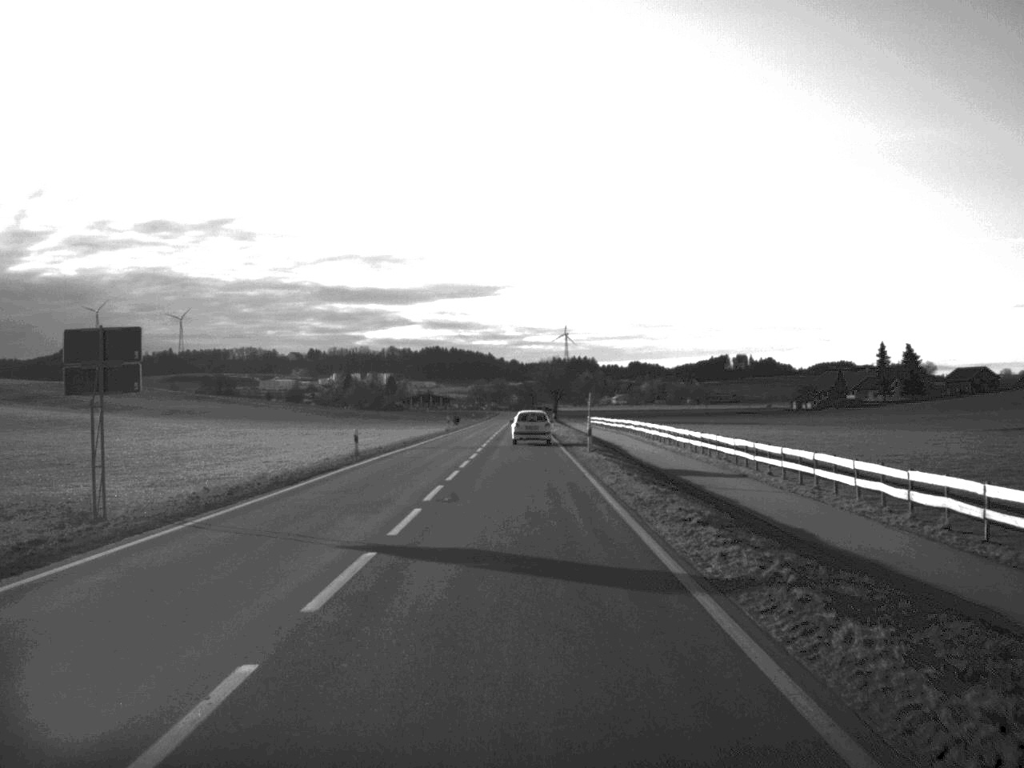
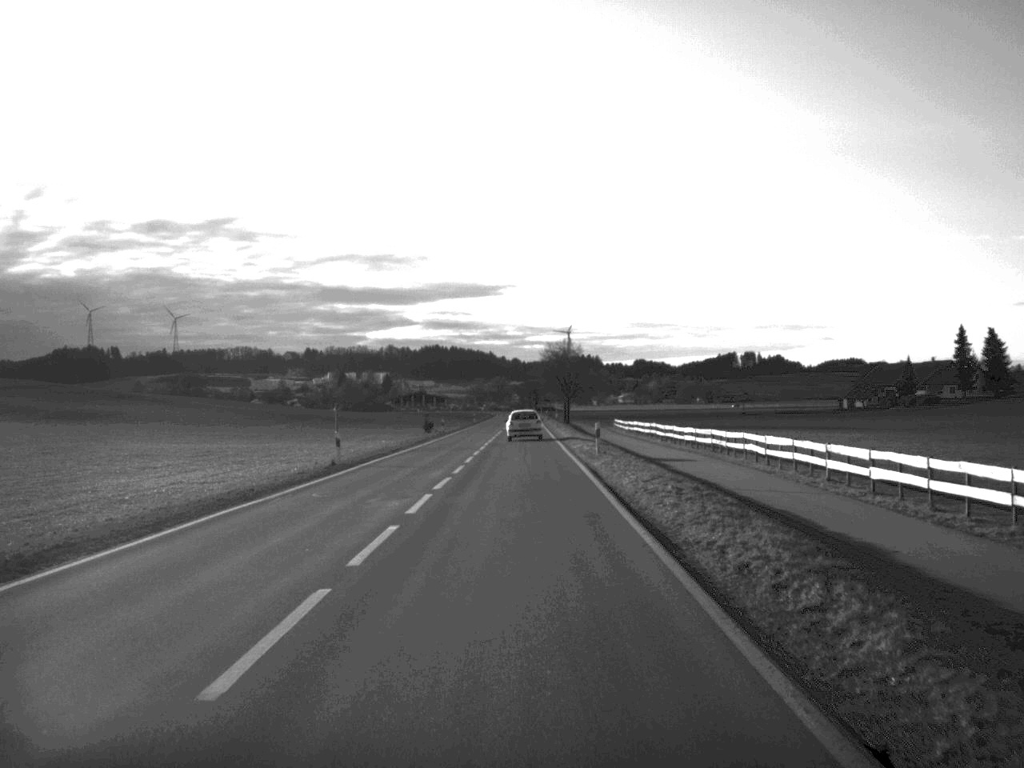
(-0.1, +56.2) m; 0°
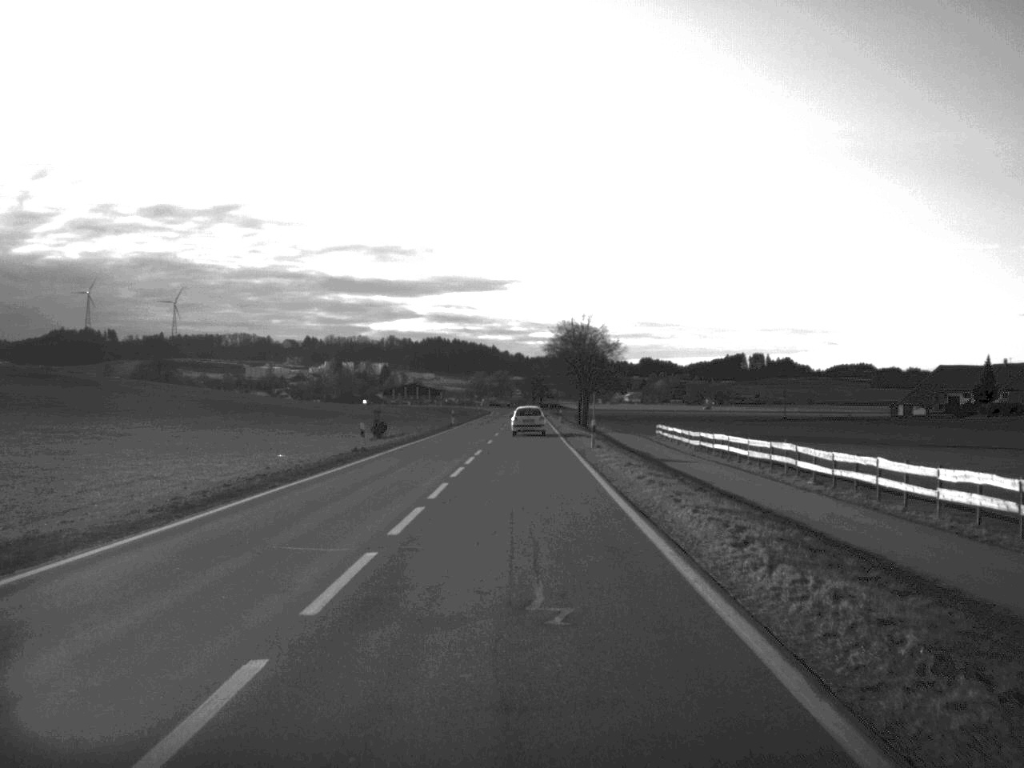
(-0.1, +44.6) m; 0°
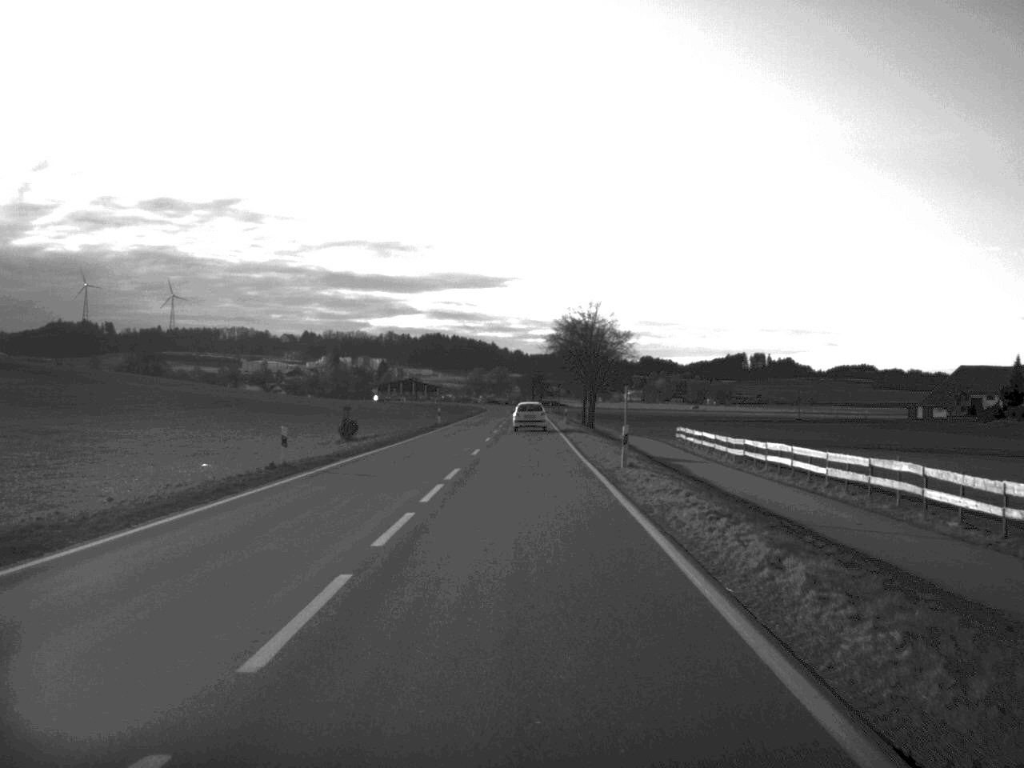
(0.0, +14.0) m; 0°
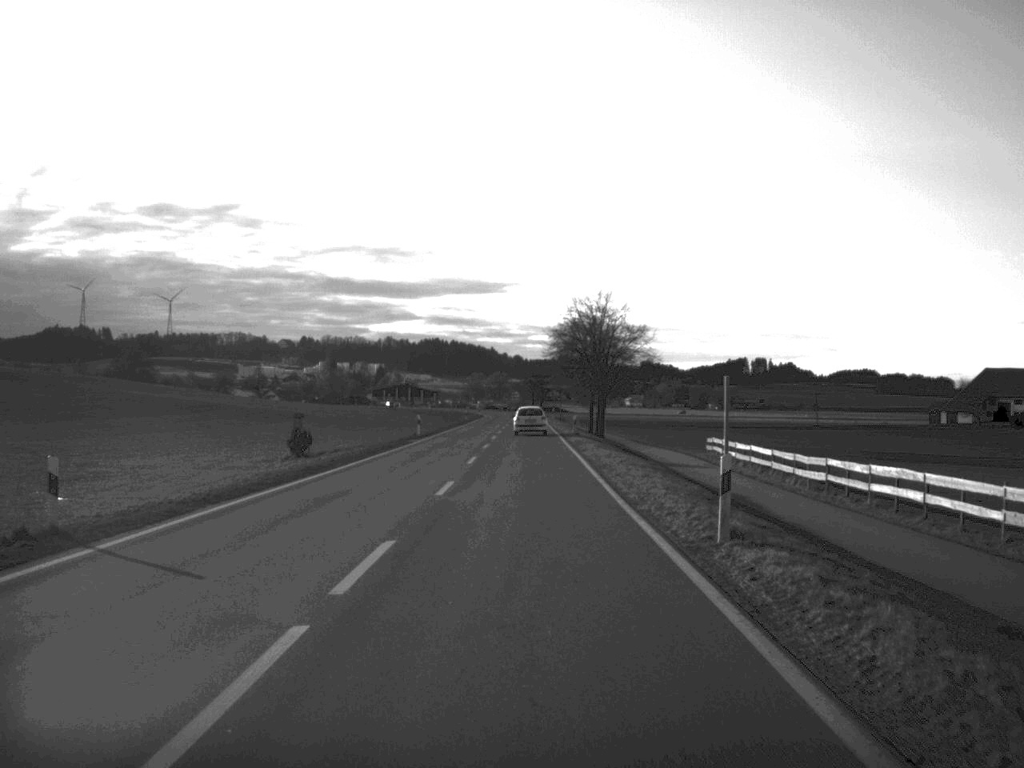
(0.0, +14.8) m; 0°
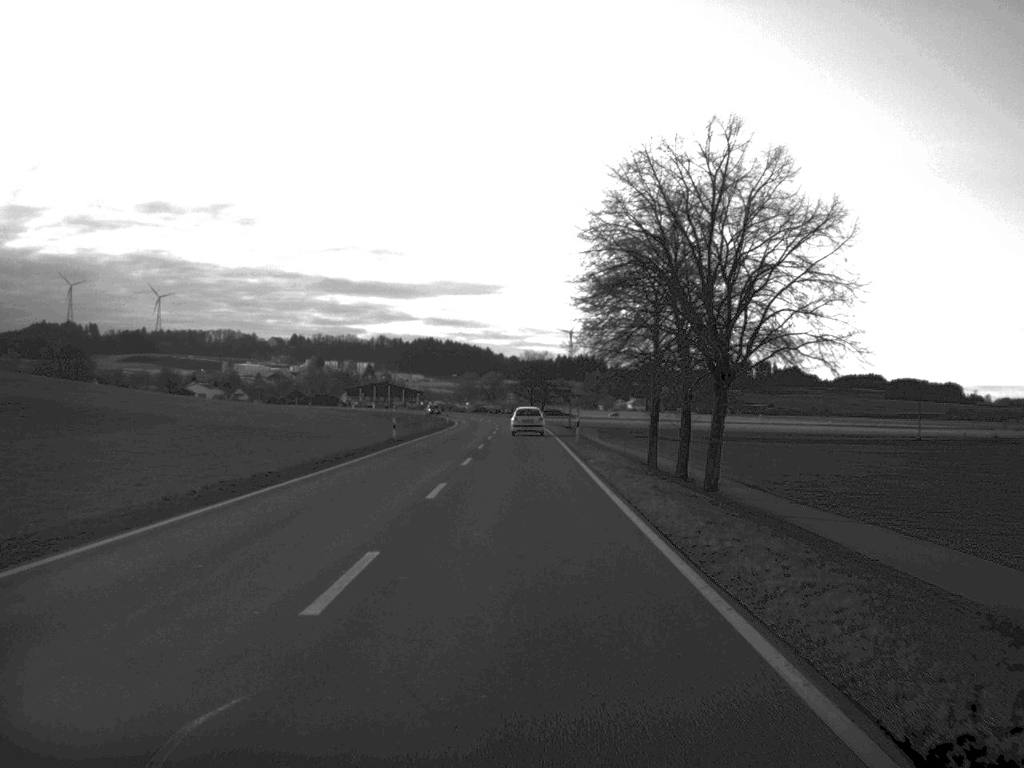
(+0.1, +60.2) m; 0°
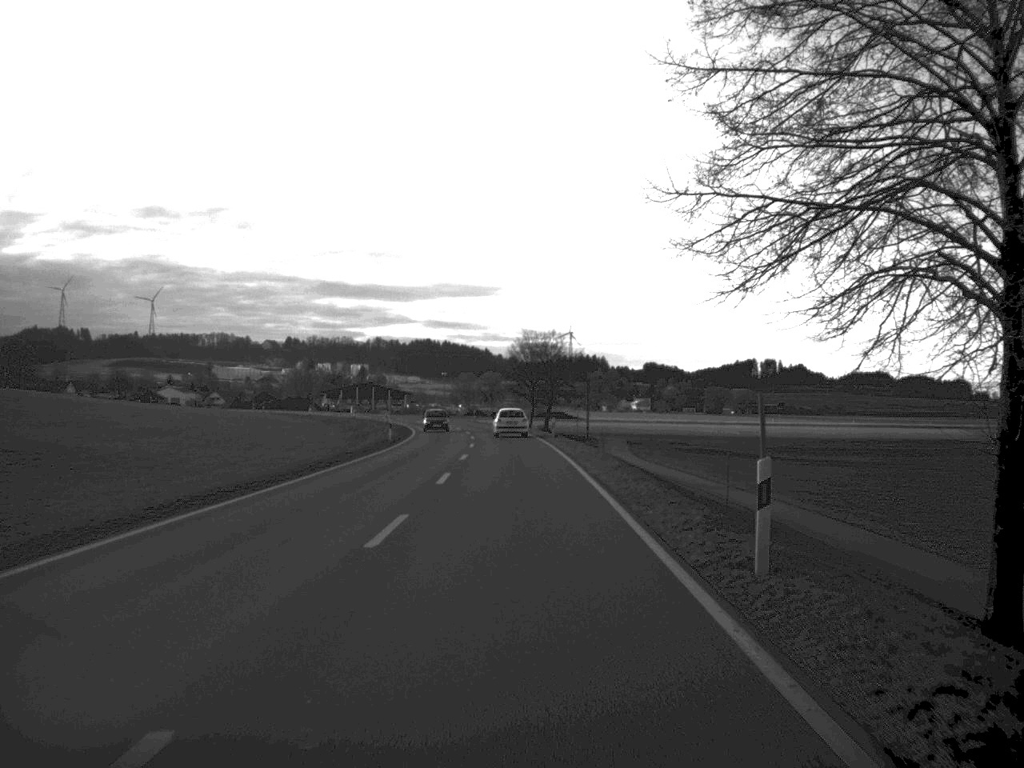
(0.0, +43.2) m; 0°
